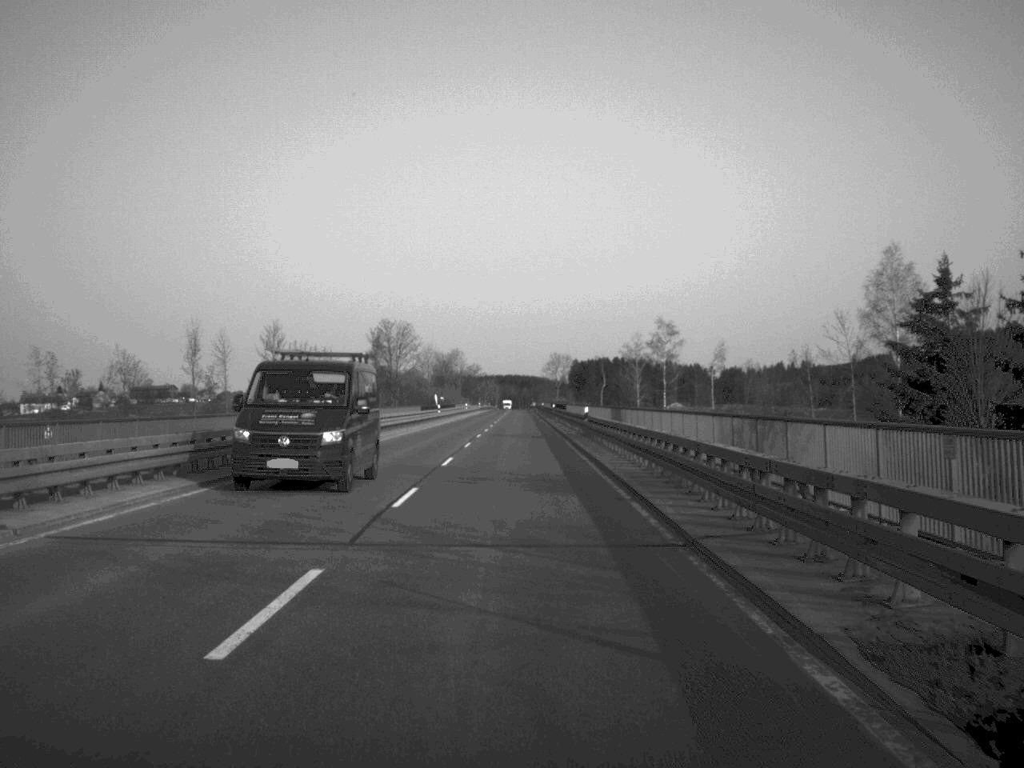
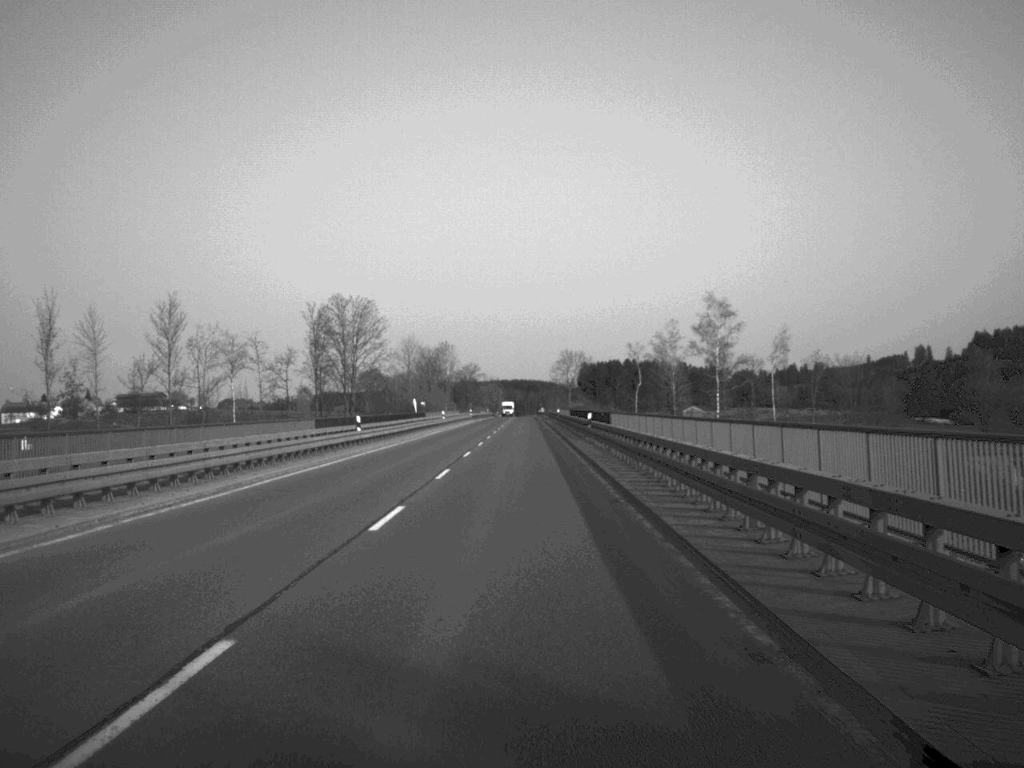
(-0.1, +50.0) m; 0°
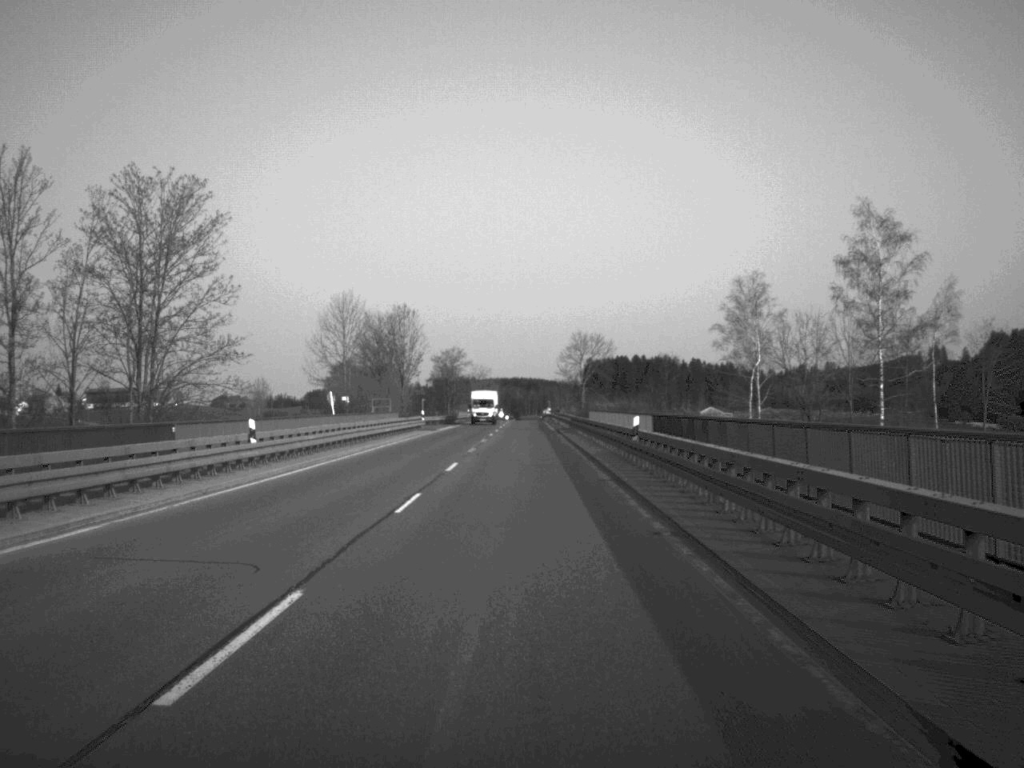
(0.0, +69.4) m; 0°
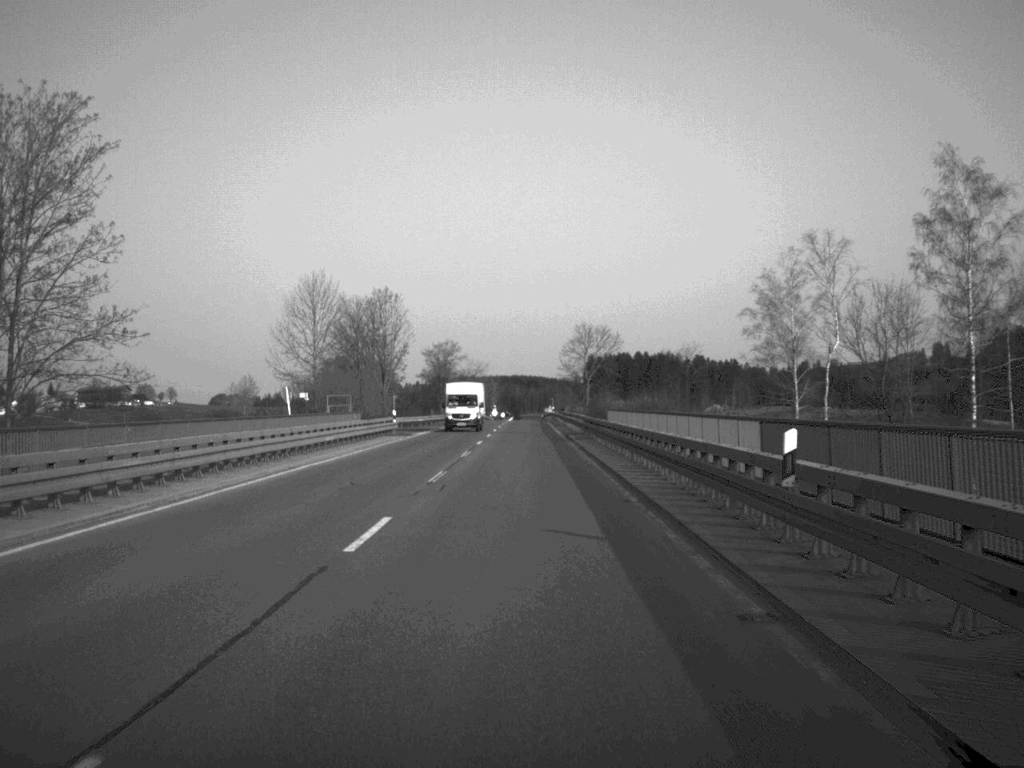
(0.0, +17.1) m; 0°
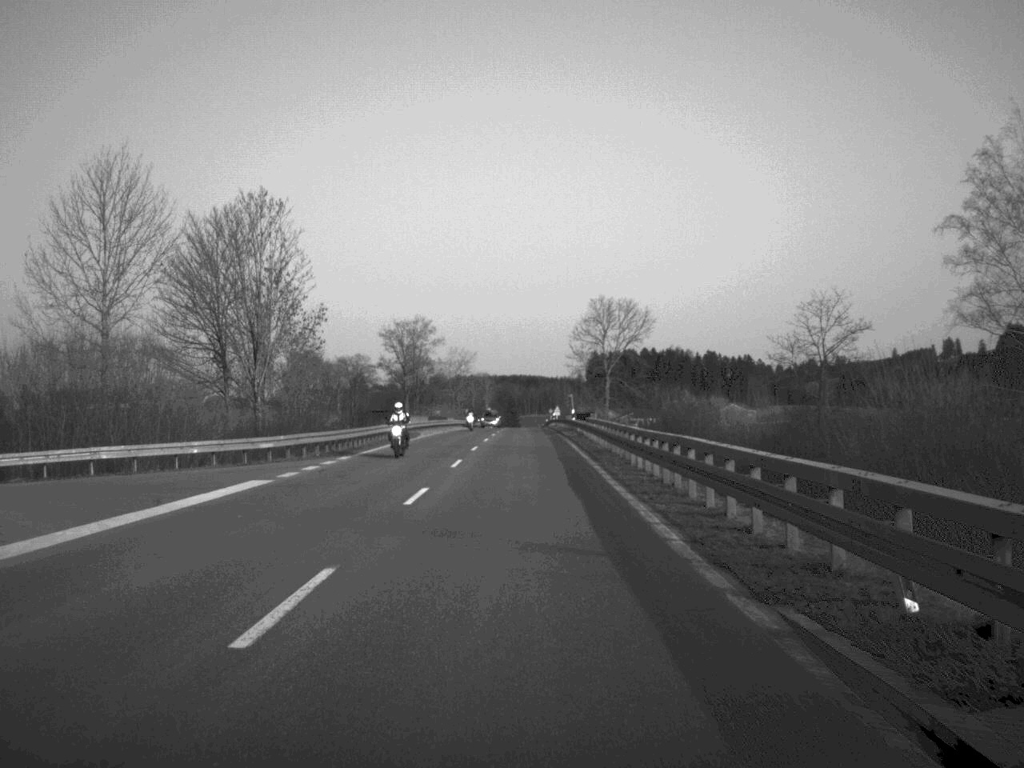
(0.0, +53.0) m; 0°
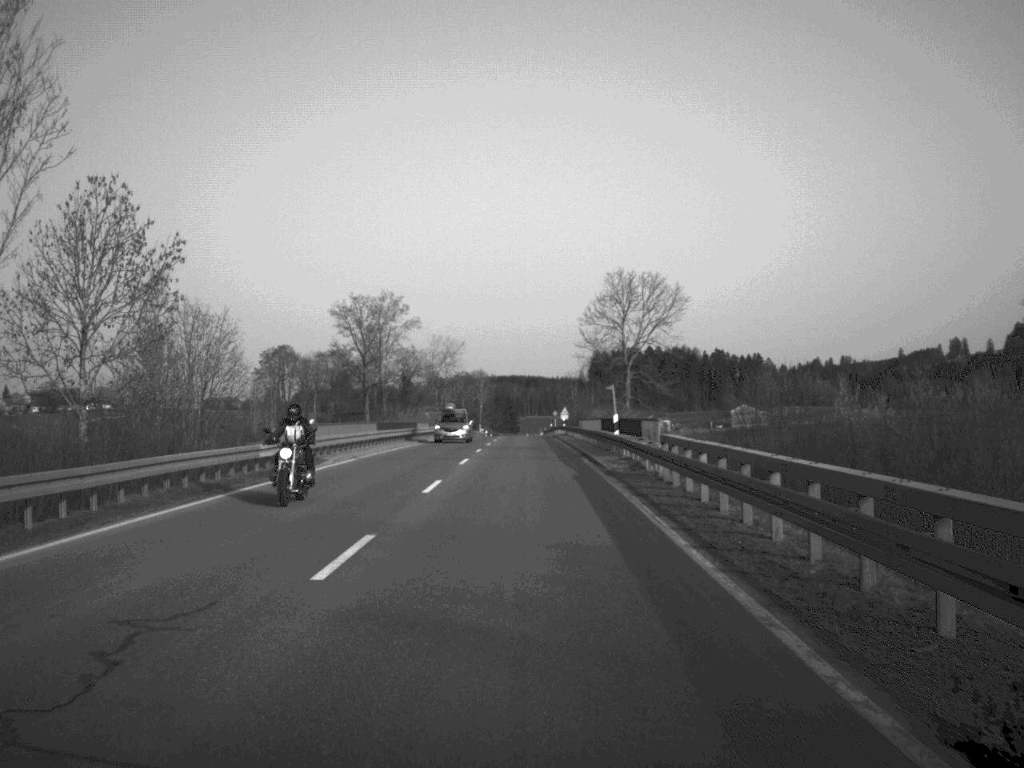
(0.0, +32.7) m; 0°
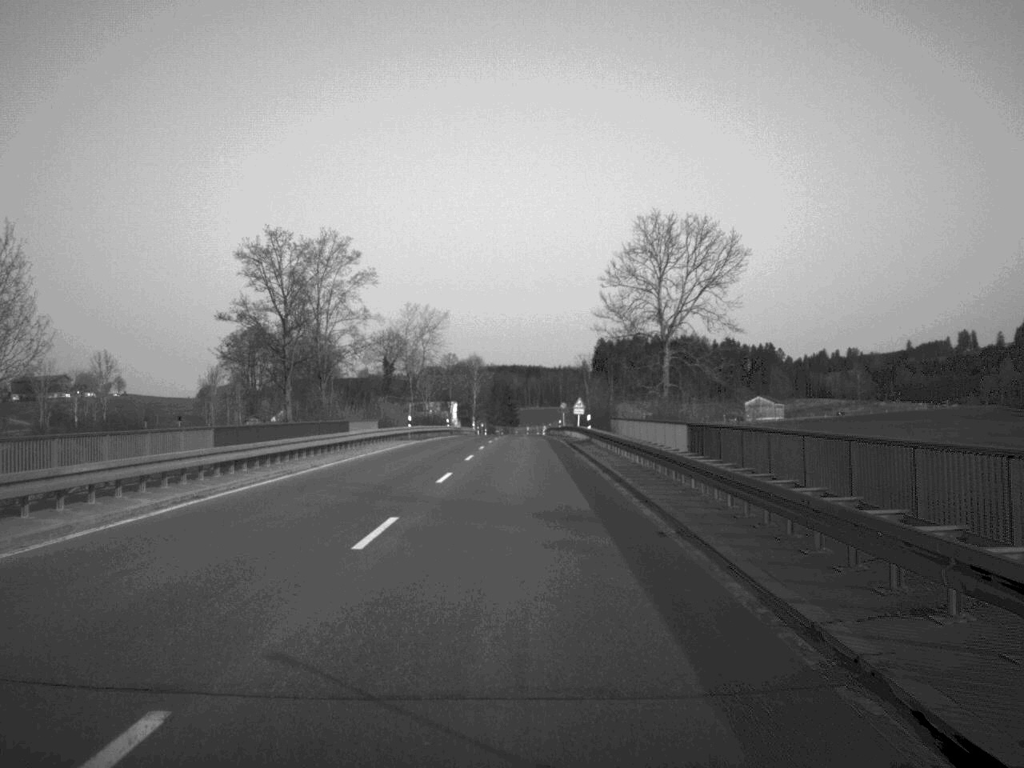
(0.0, +33.4) m; 0°
